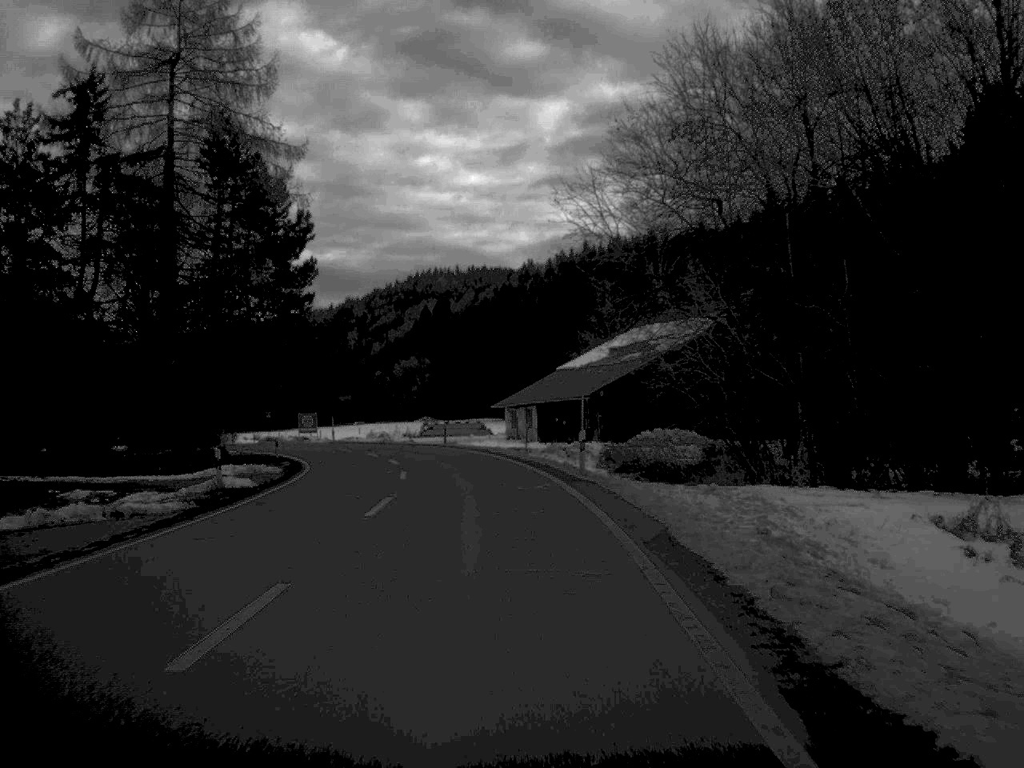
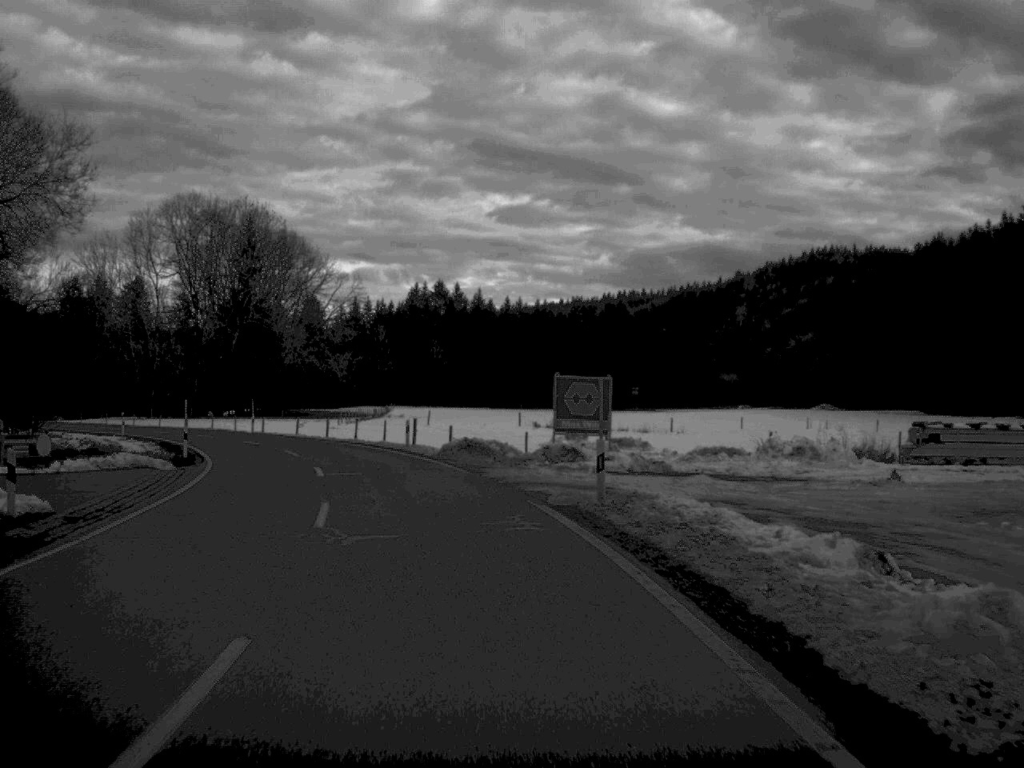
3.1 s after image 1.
(-9.2, +70.5) m; -18°
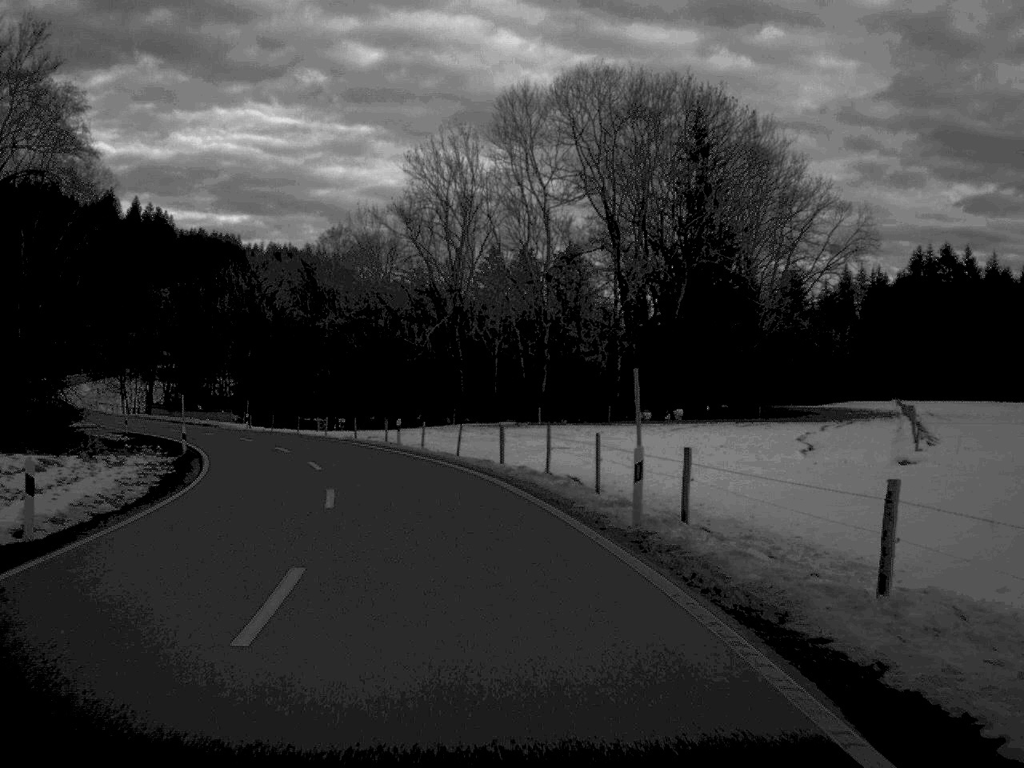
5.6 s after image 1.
(-11.0, +56.9) m; -21°
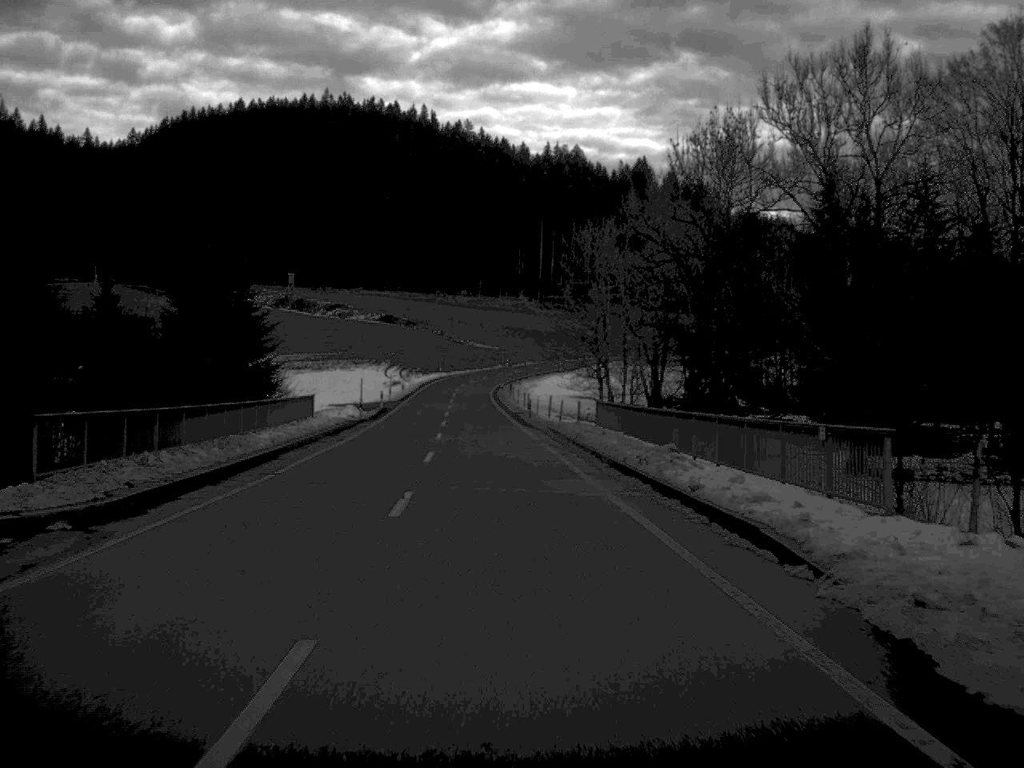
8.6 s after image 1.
(-18.6, +75.0) m; -25°
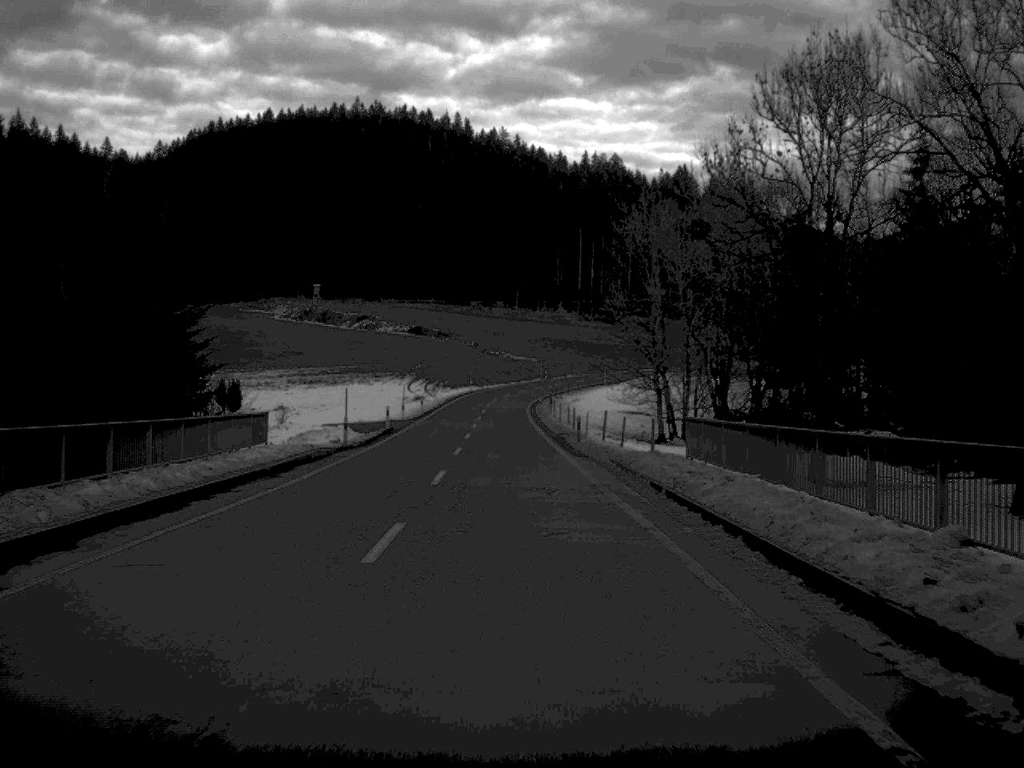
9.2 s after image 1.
(-0.3, +16.2) m; -2°
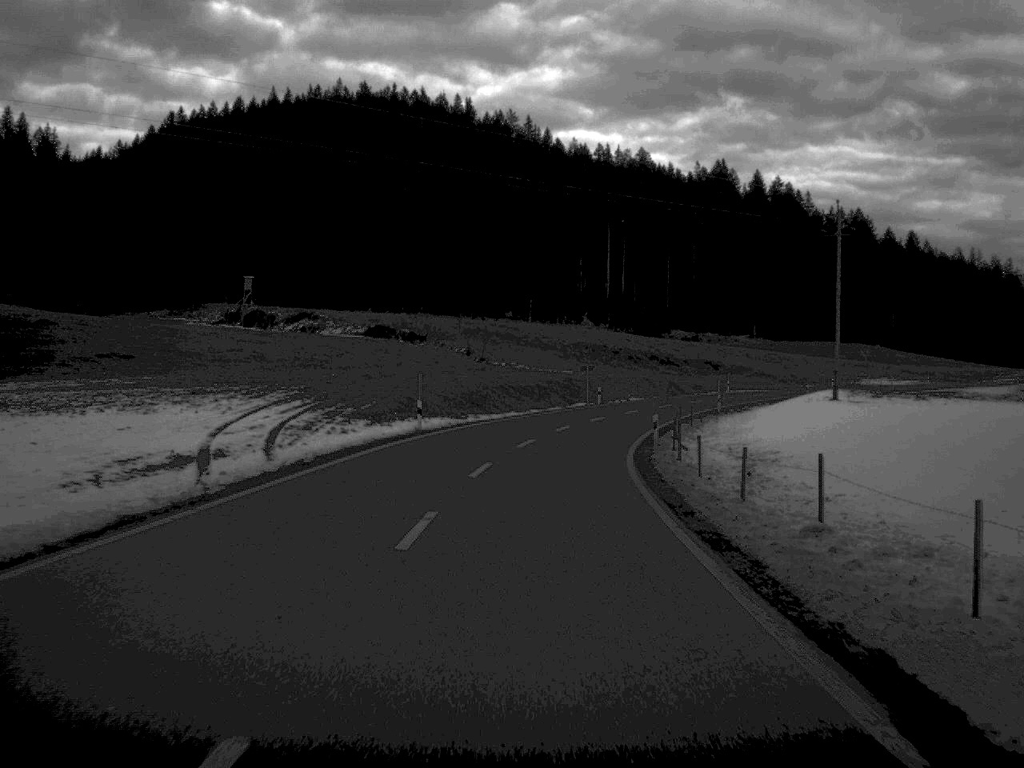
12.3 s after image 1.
(-1.4, +81.4) m; 0°
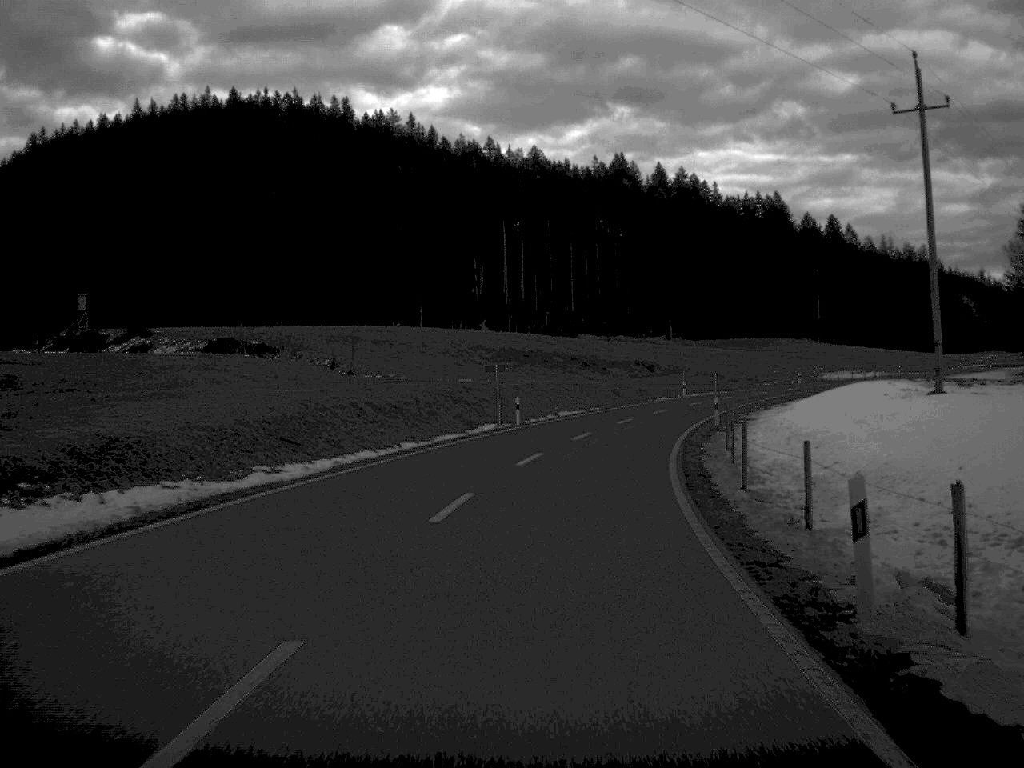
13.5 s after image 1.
(+1.1, +31.8) m; +5°
